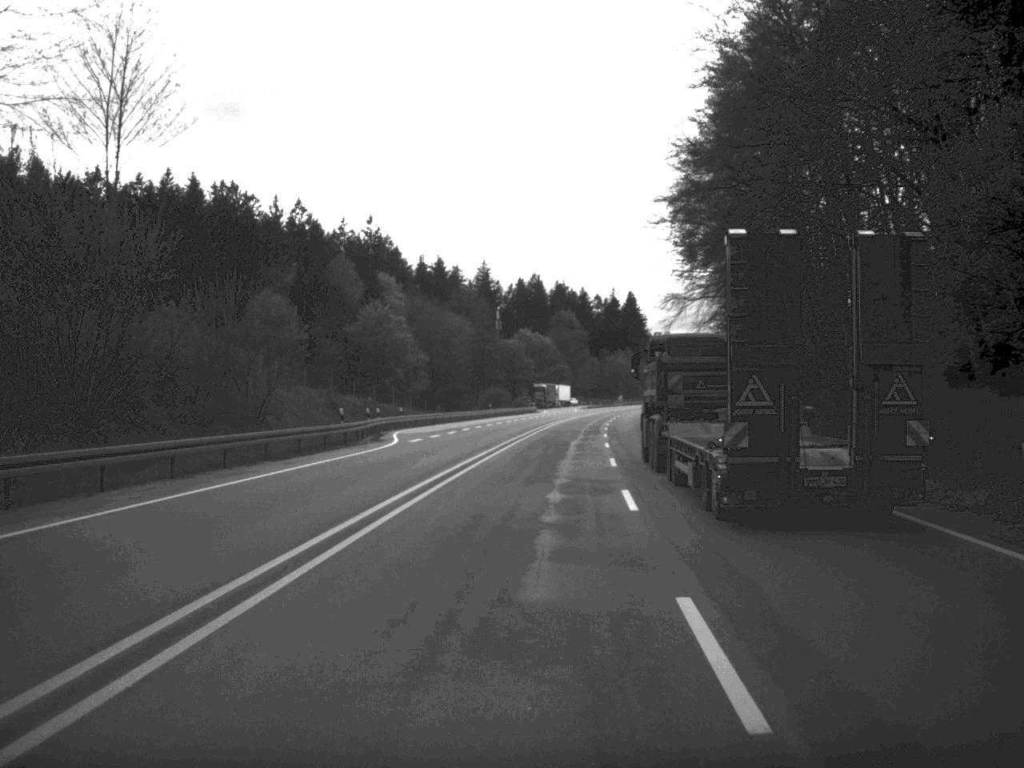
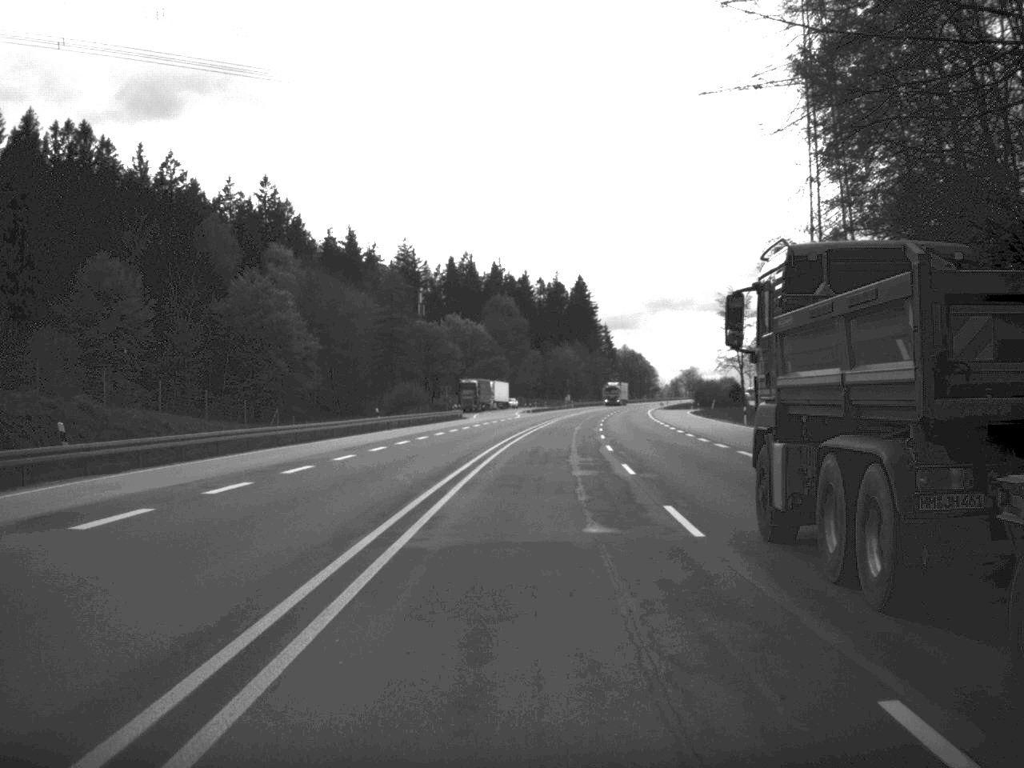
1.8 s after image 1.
(+1.4, +51.0) m; +3°
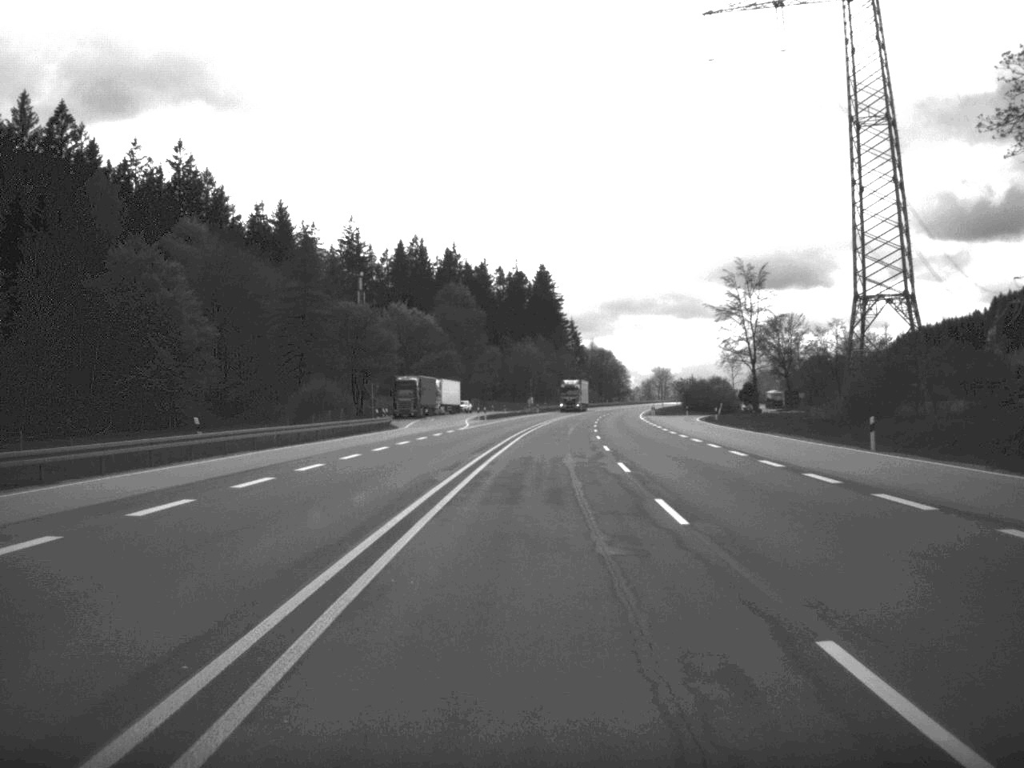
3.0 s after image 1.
(+0.5, +33.9) m; +2°
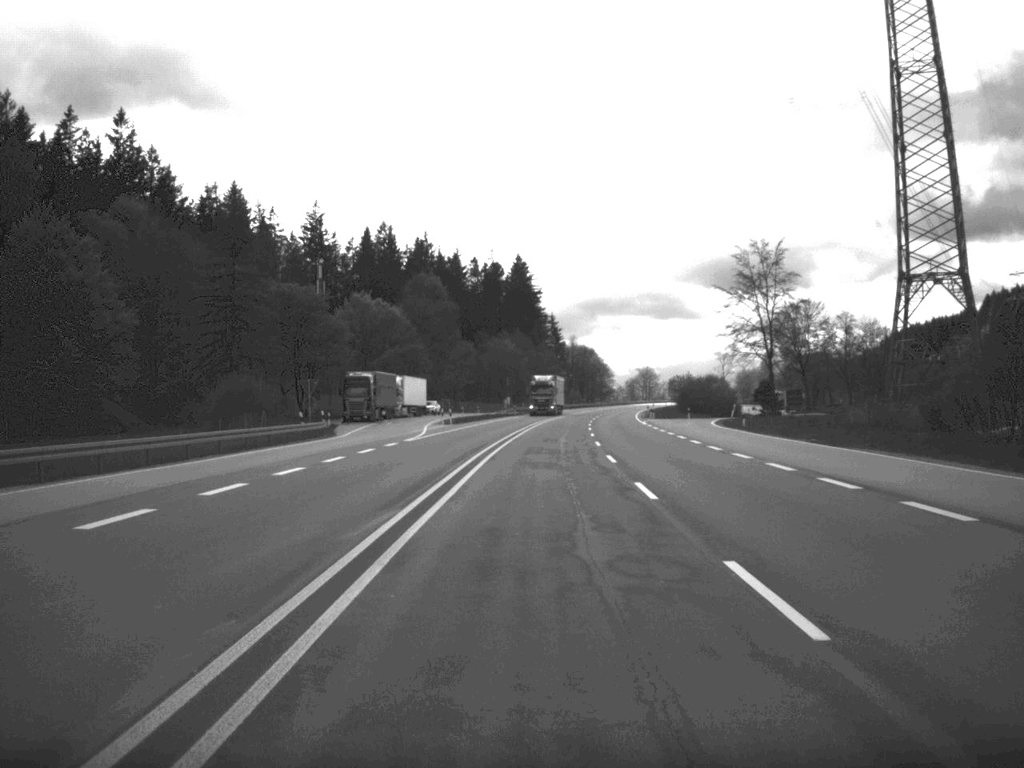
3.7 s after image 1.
(+0.2, +19.6) m; +1°
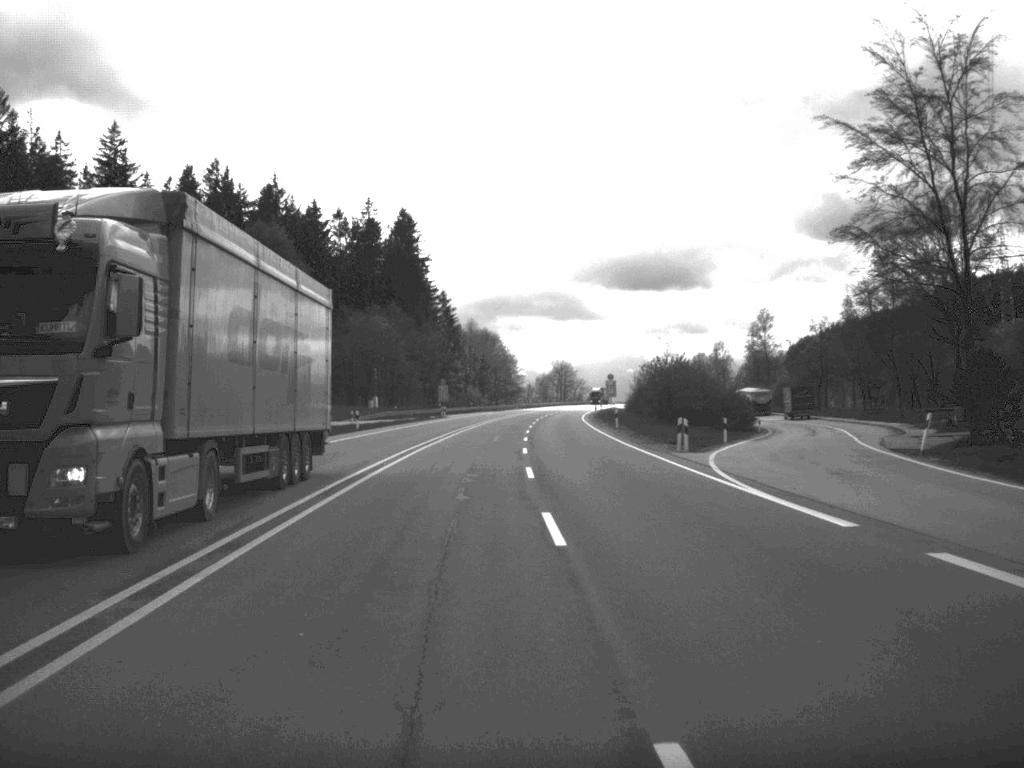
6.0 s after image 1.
(+2.4, +65.6) m; +4°
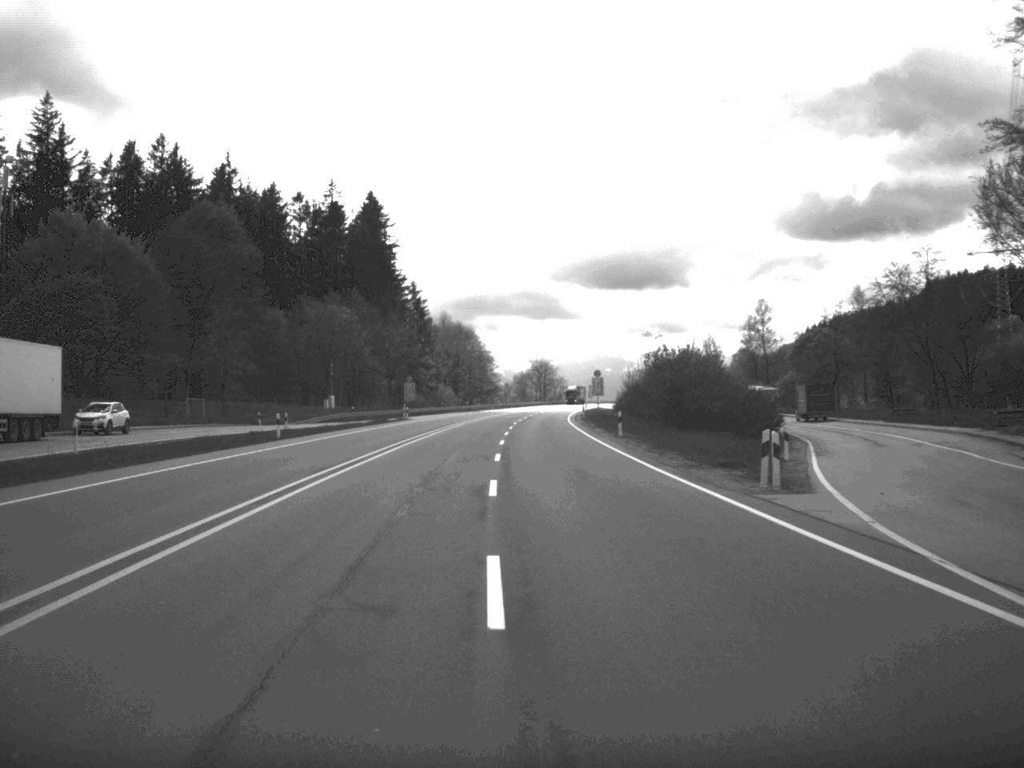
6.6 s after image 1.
(+0.2, +16.8) m; +1°
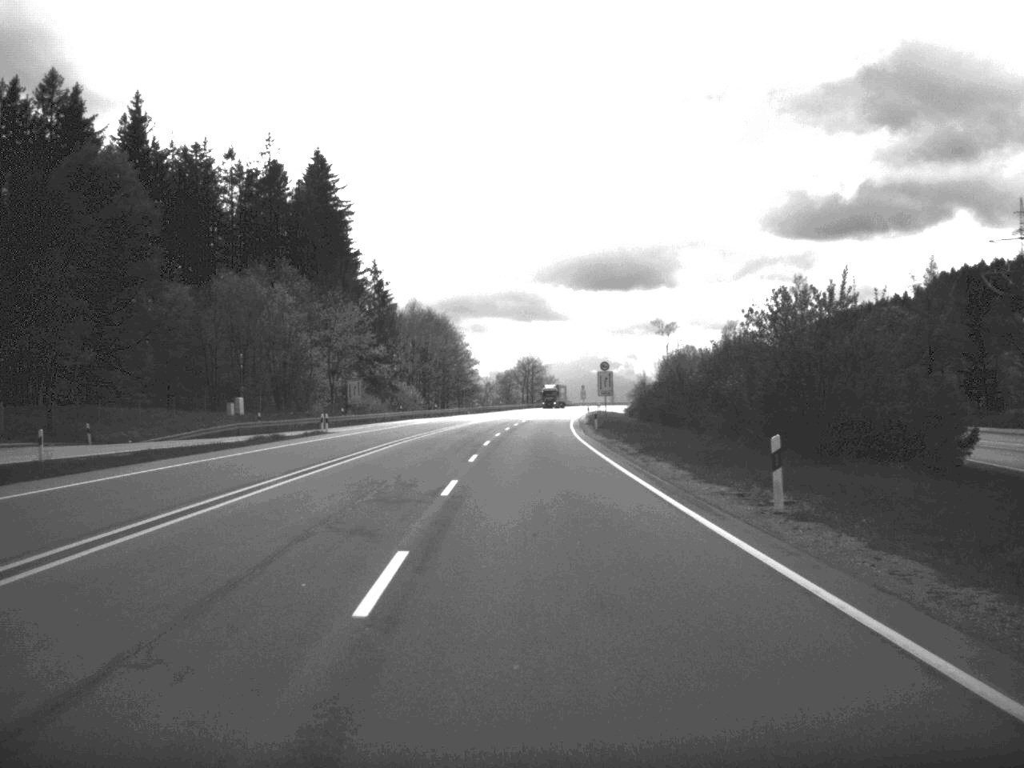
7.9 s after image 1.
(+0.2, +35.0) m; 0°
